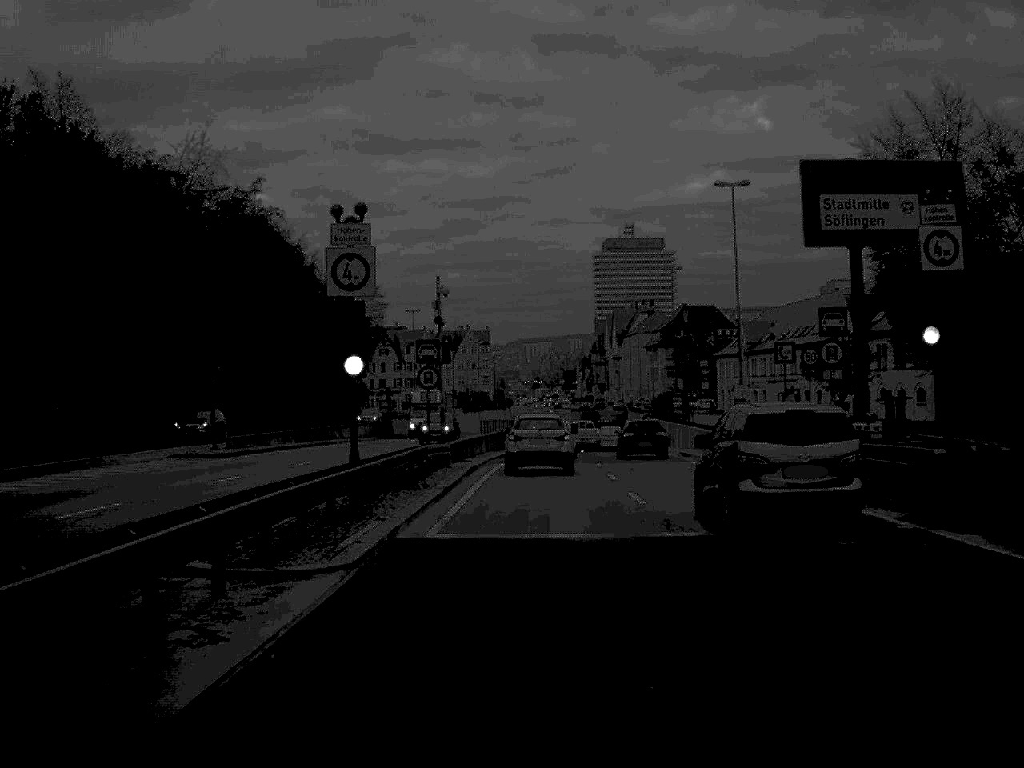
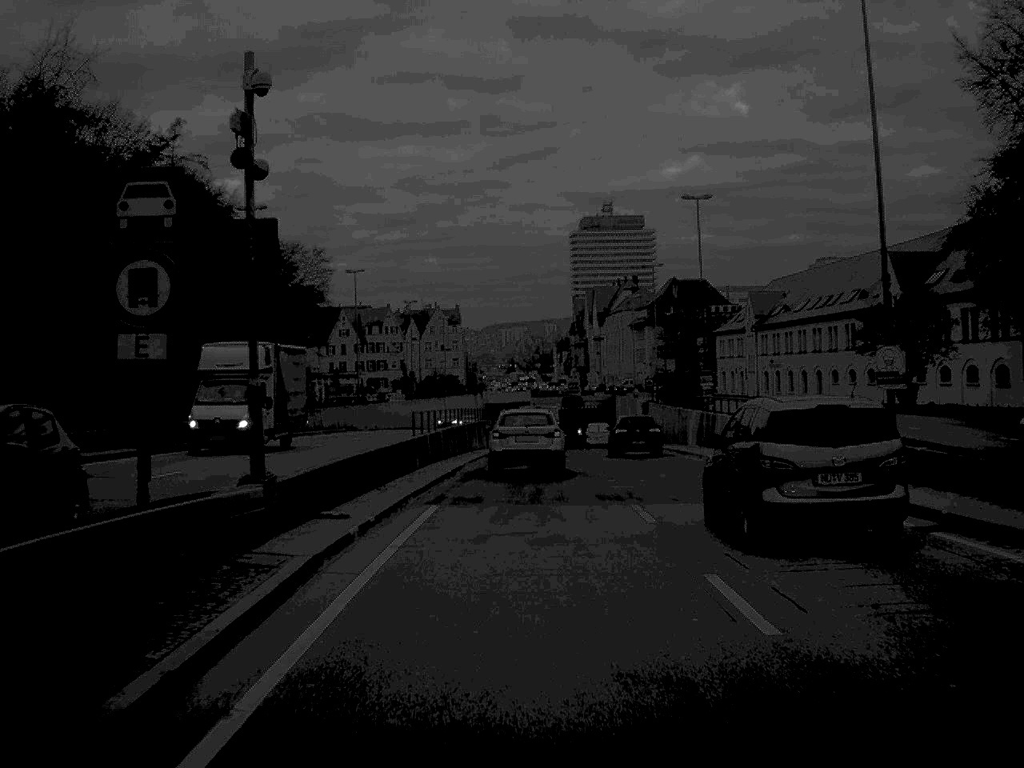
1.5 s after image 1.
(+0.2, +21.6) m; +1°
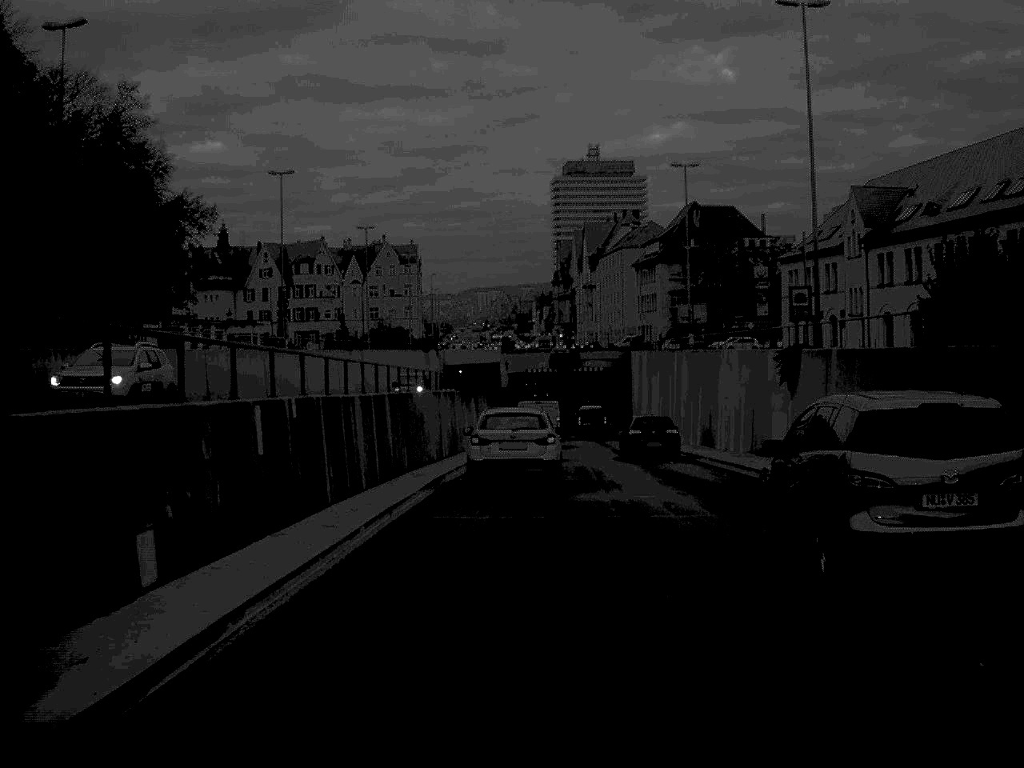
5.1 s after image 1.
(+0.6, +51.8) m; +1°
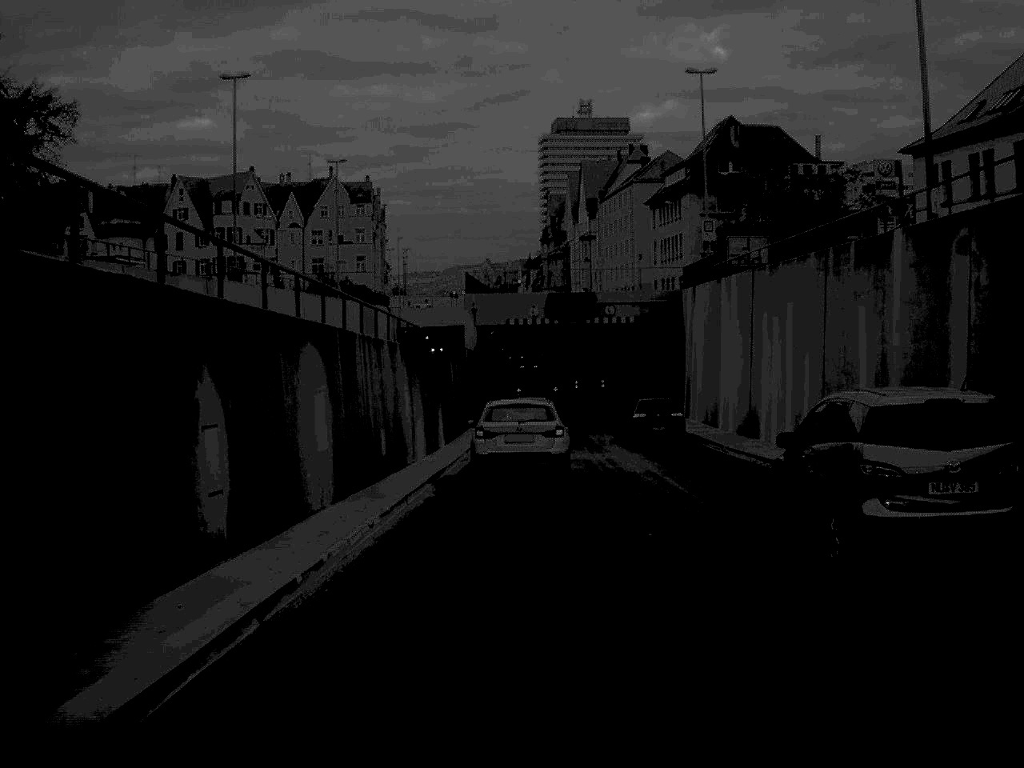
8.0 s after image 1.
(+0.2, +39.0) m; +1°
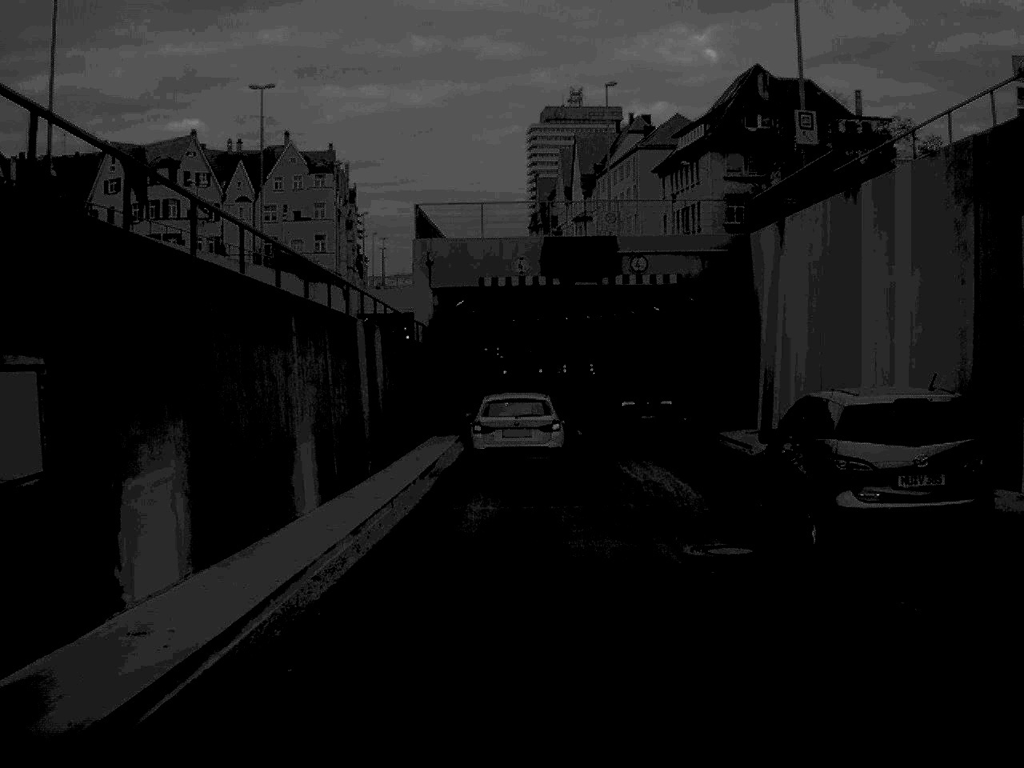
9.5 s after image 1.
(+0.1, +20.7) m; +1°
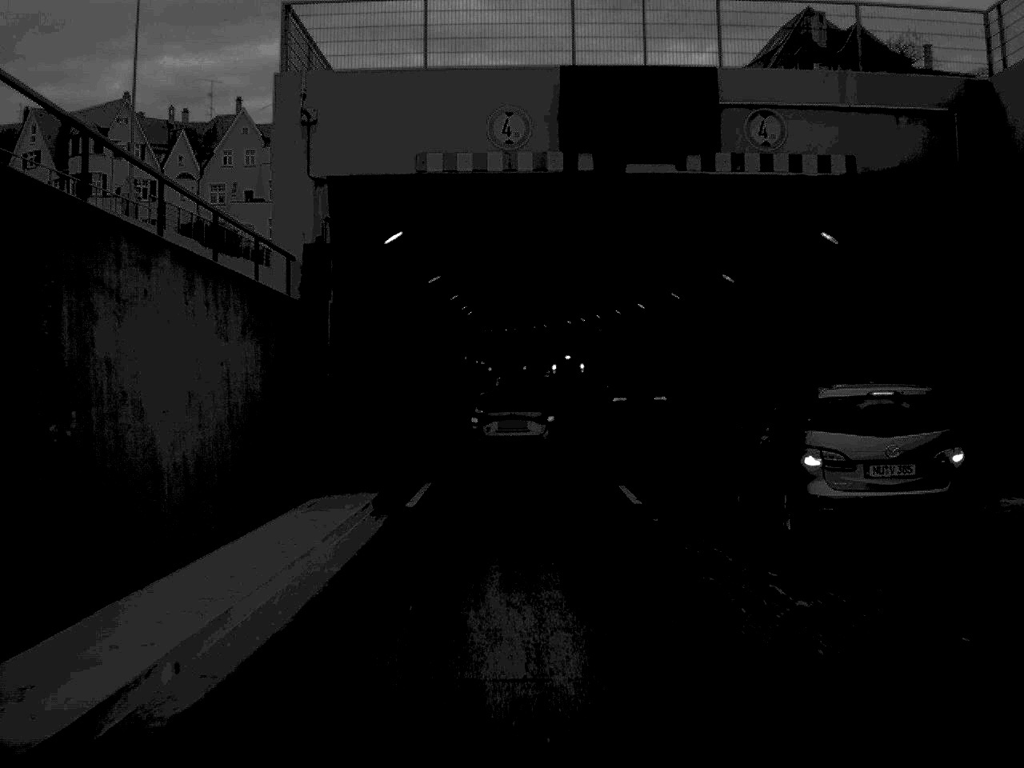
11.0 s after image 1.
(+0.1, +20.7) m; 0°
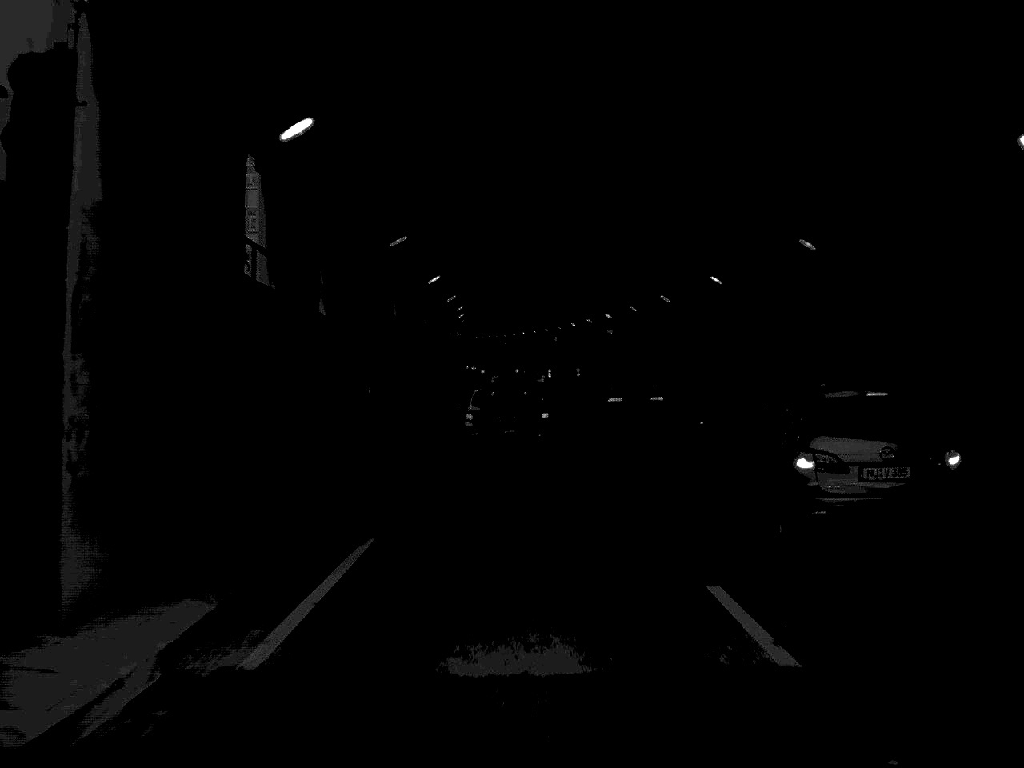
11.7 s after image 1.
(0.0, +10.1) m; 0°
